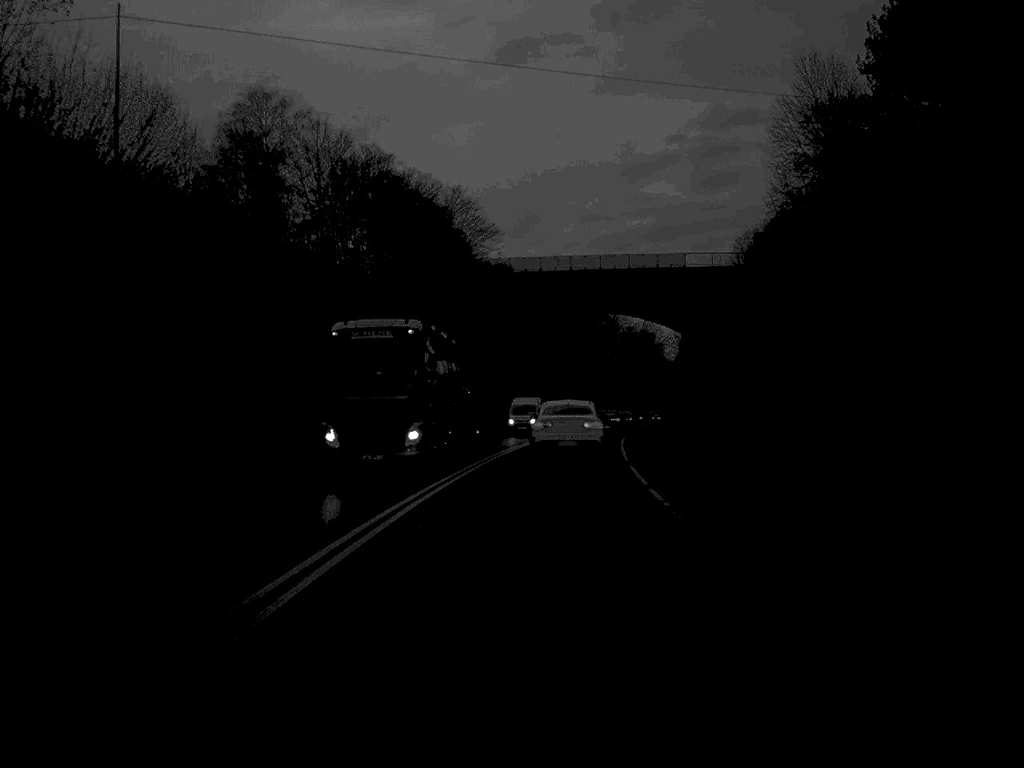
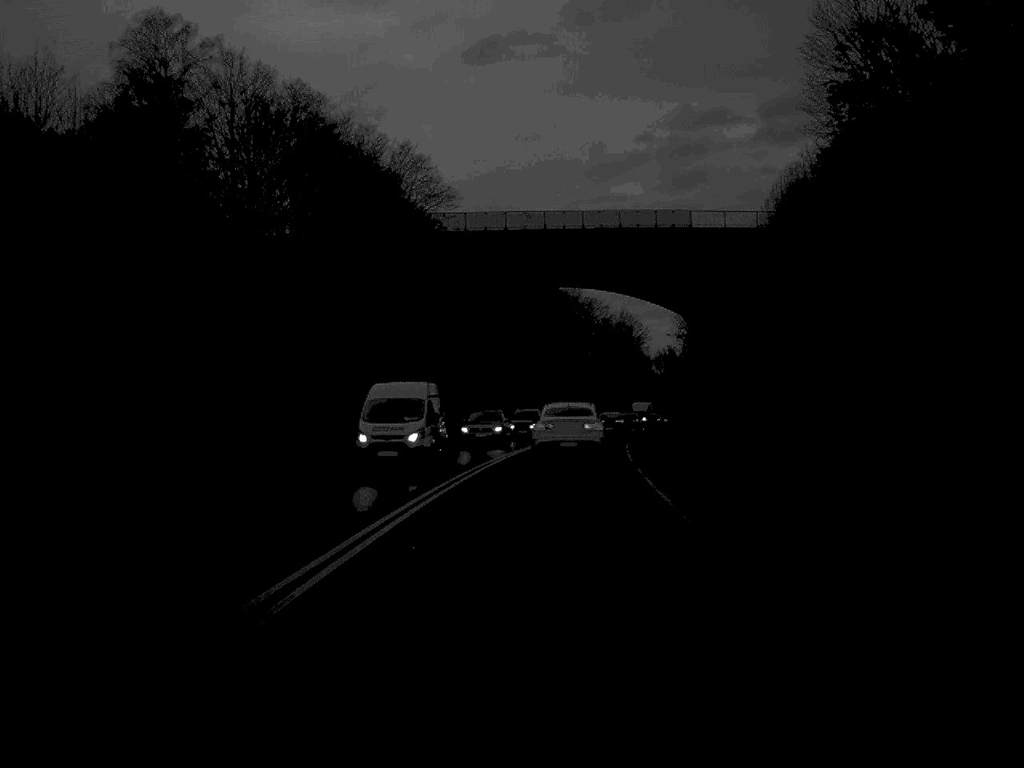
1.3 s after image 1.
(+0.3, +20.7) m; +1°
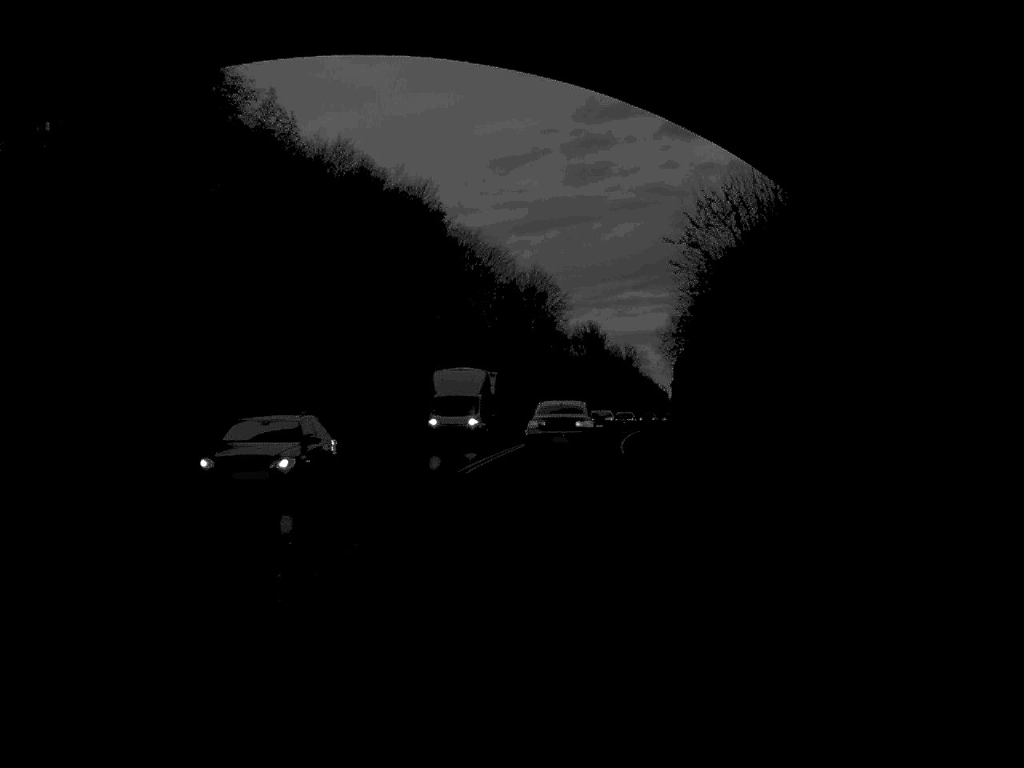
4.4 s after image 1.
(+2.1, +51.9) m; +5°
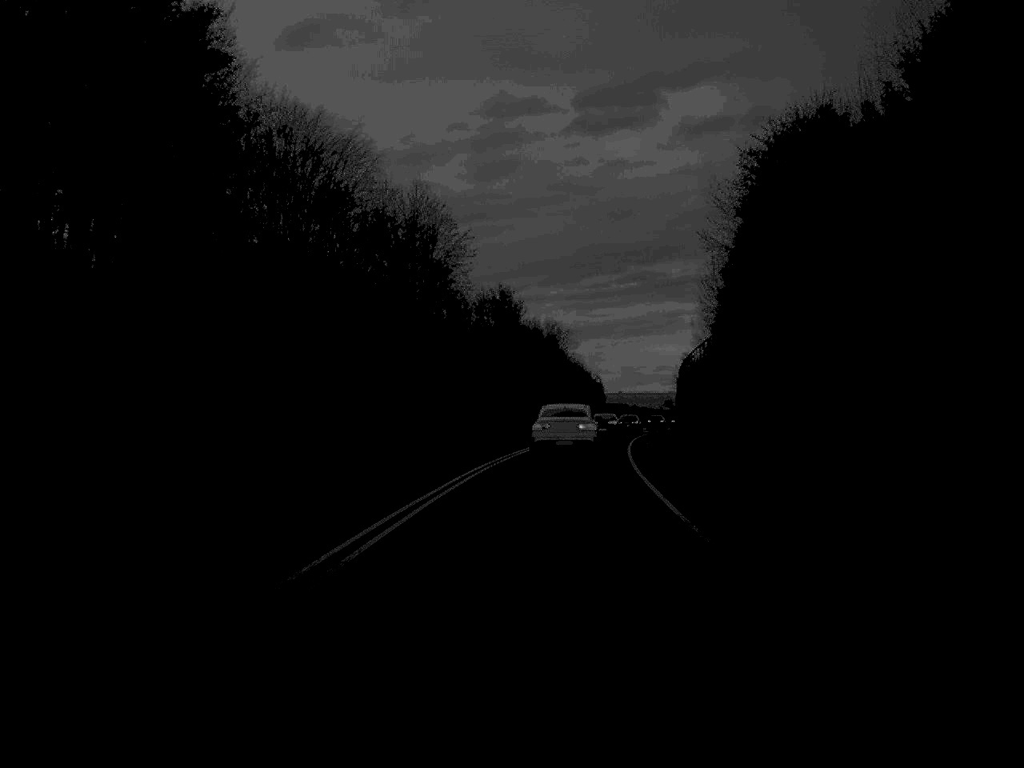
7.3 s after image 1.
(+2.0, +52.2) m; +4°
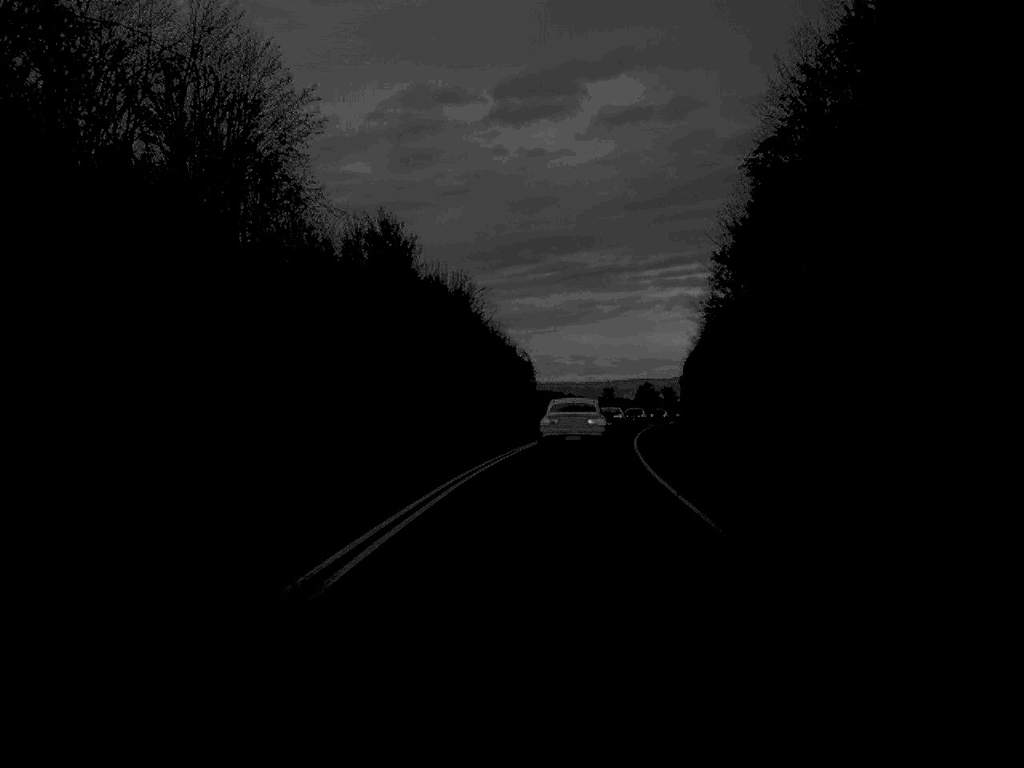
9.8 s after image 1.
(+1.4, +44.0) m; +4°
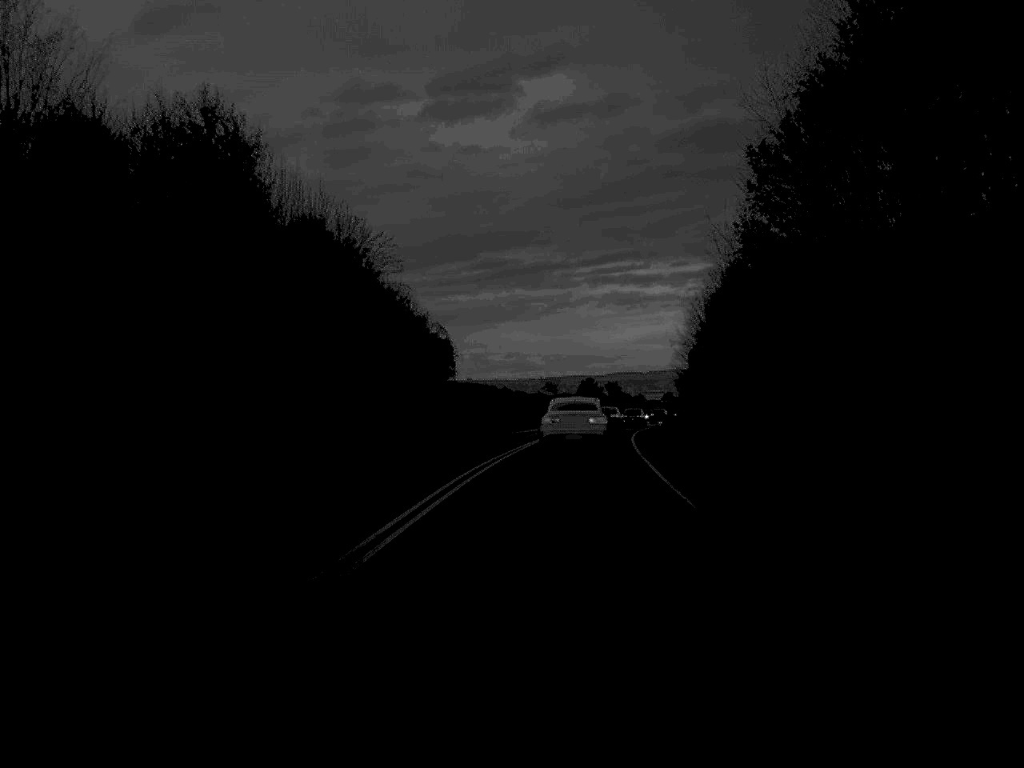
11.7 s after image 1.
(+0.9, +33.2) m; +3°
